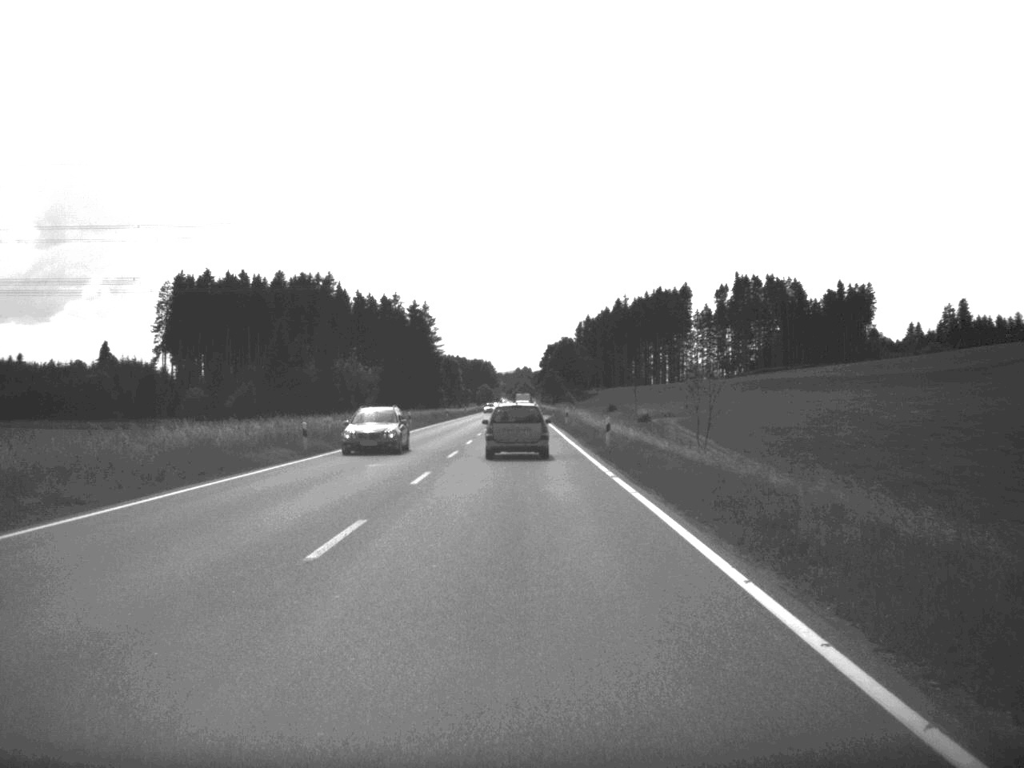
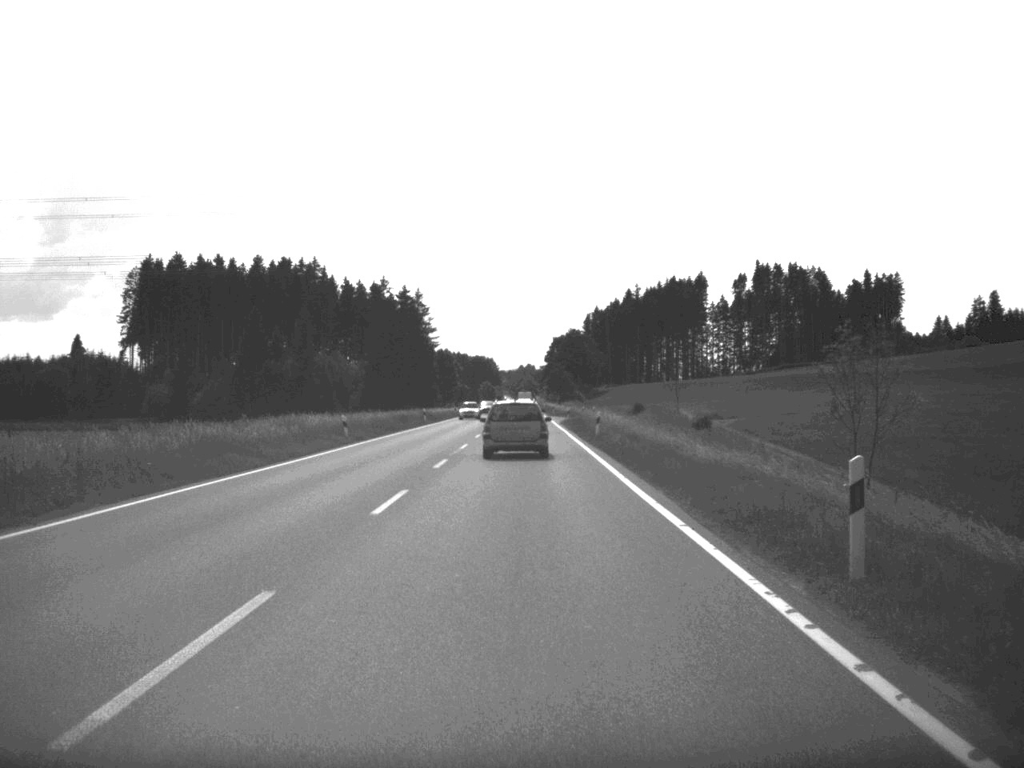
(-0.1, +30.6) m; 0°
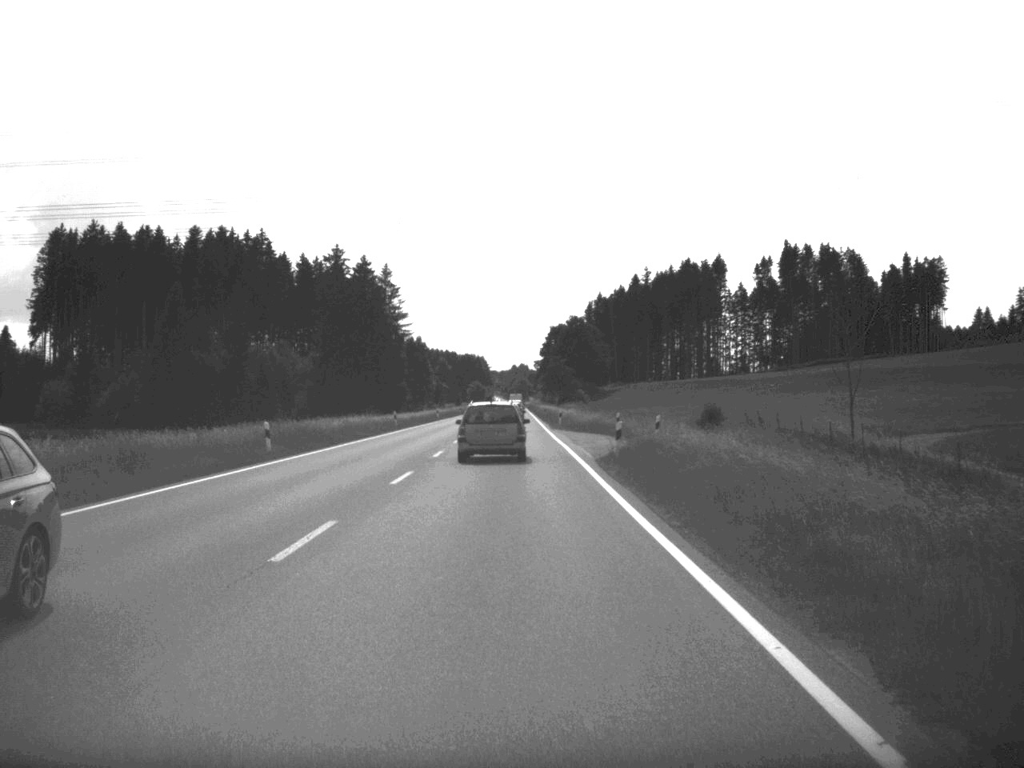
(+0.3, +52.1) m; 0°
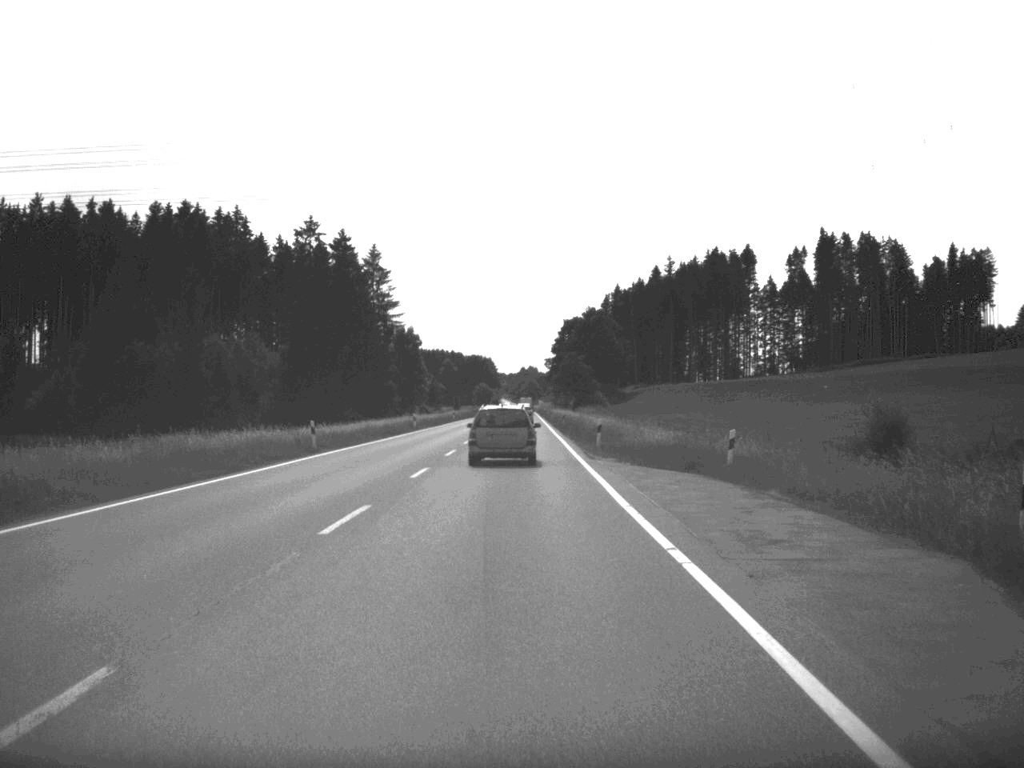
(-0.1, +32.4) m; 0°
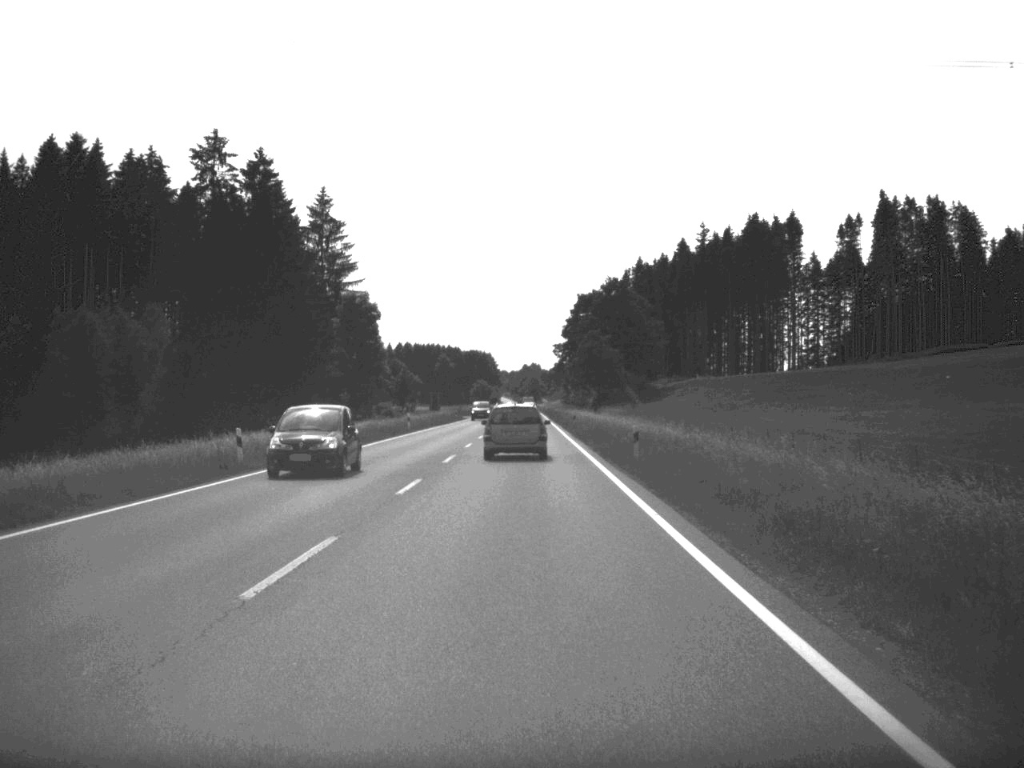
(-0.2, +52.5) m; 0°
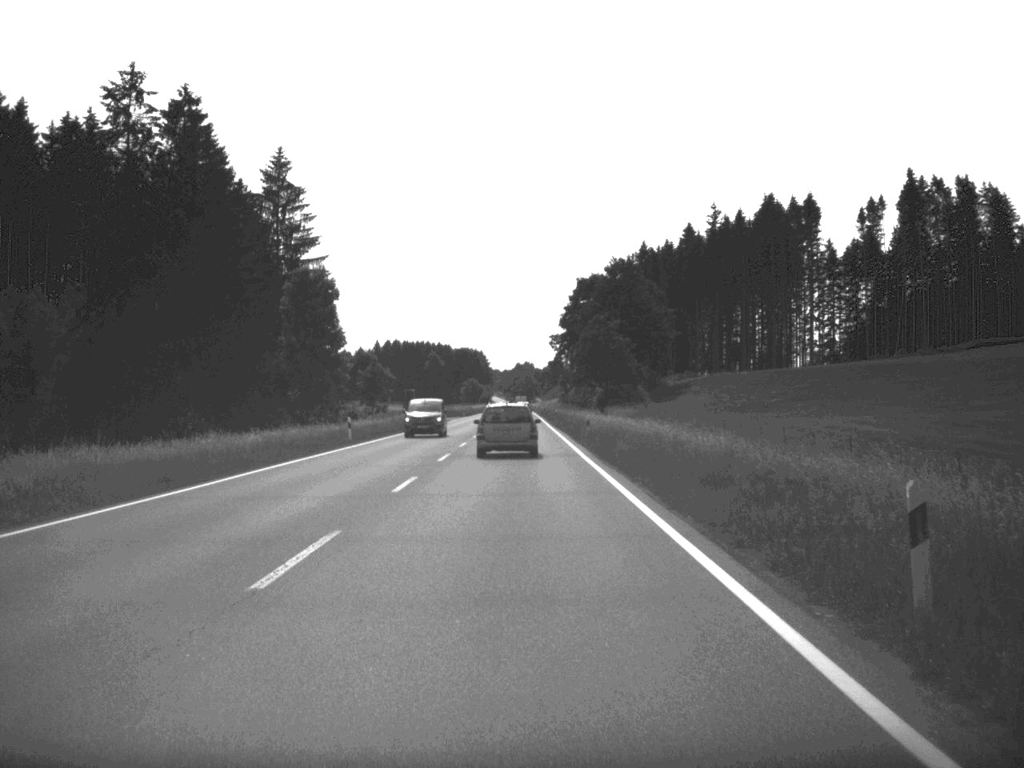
(0.0, +23.1) m; 0°
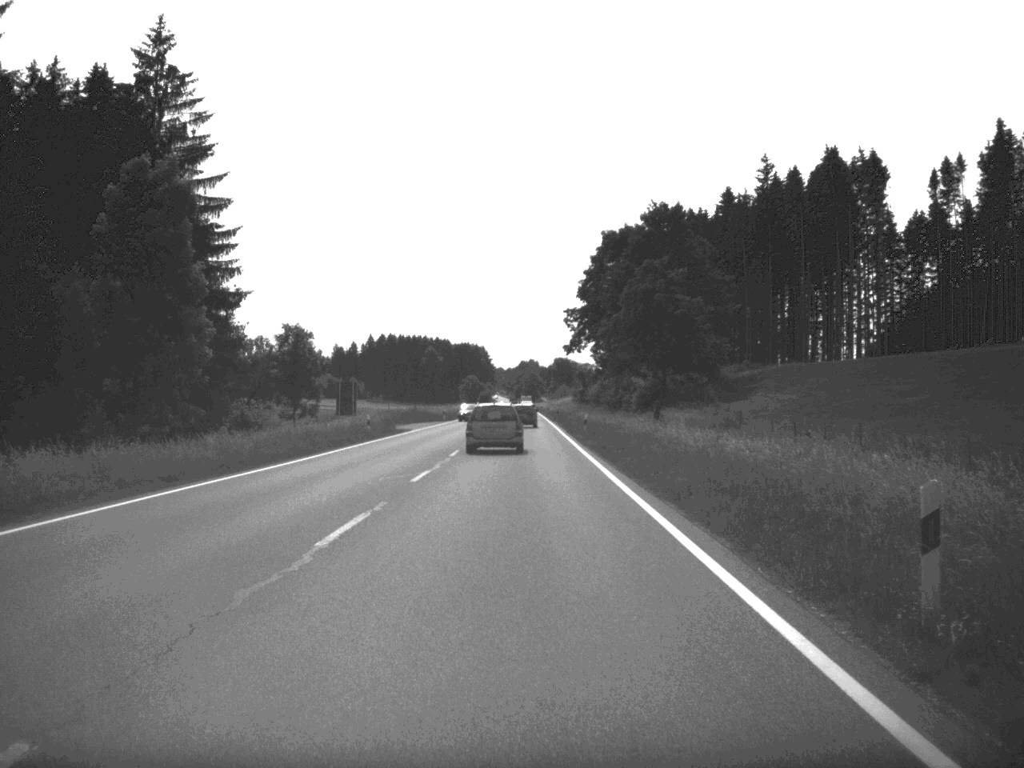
(-0.1, +44.2) m; 0°
